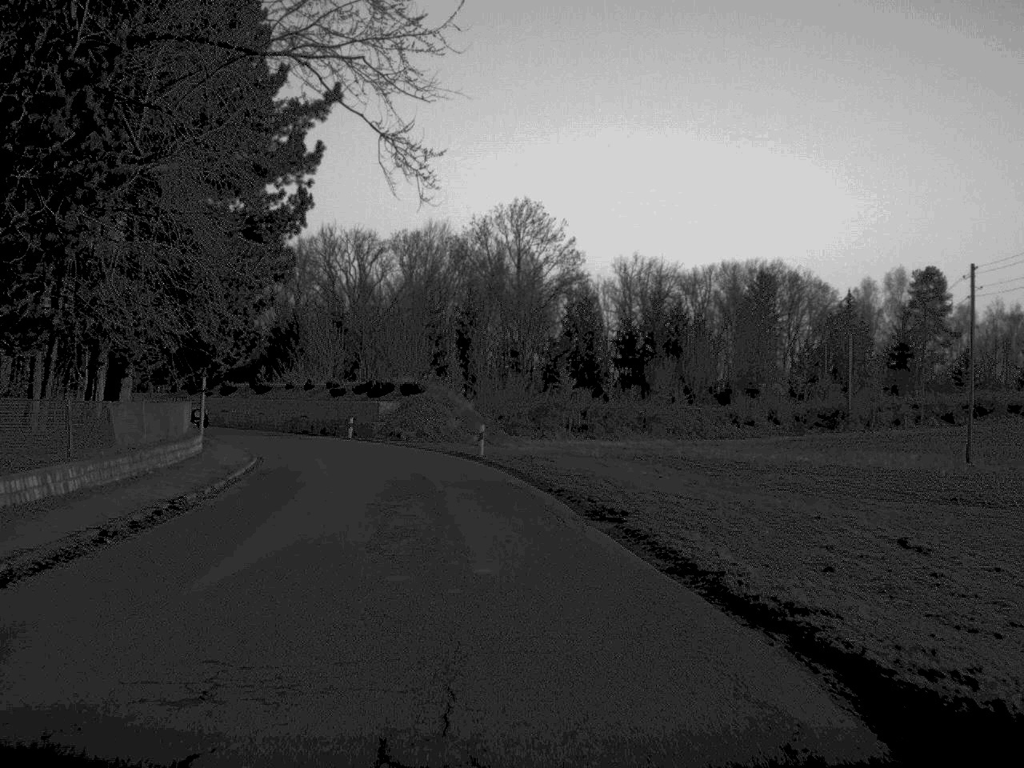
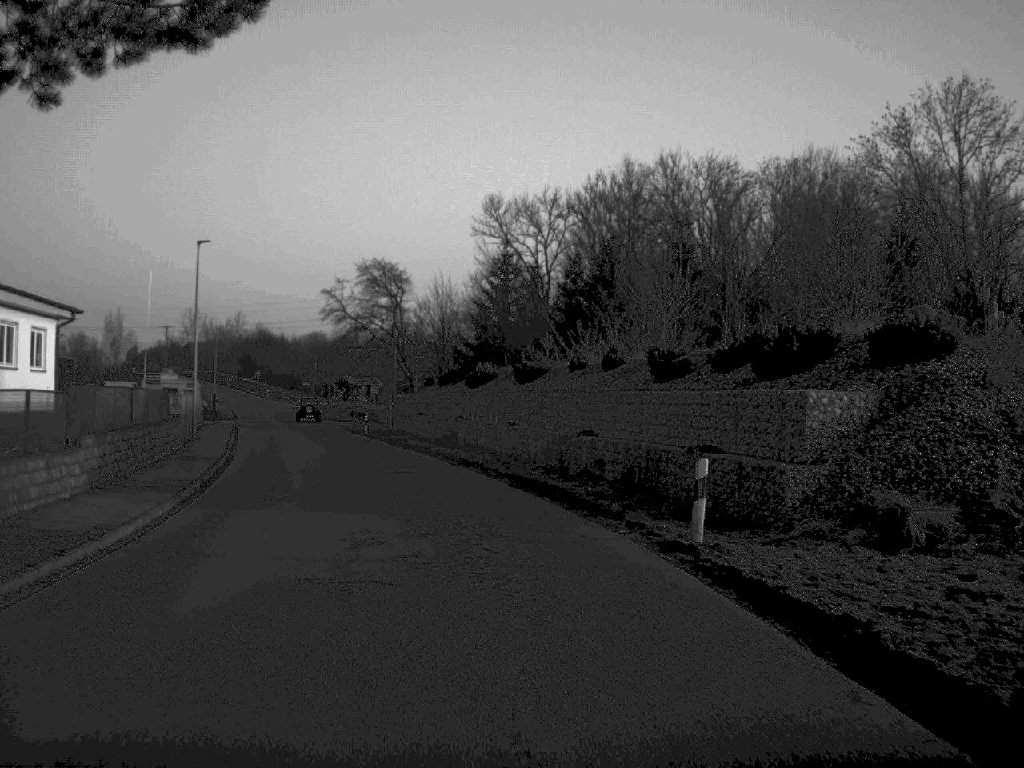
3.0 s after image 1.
(-5.7, +45.4) m; -16°
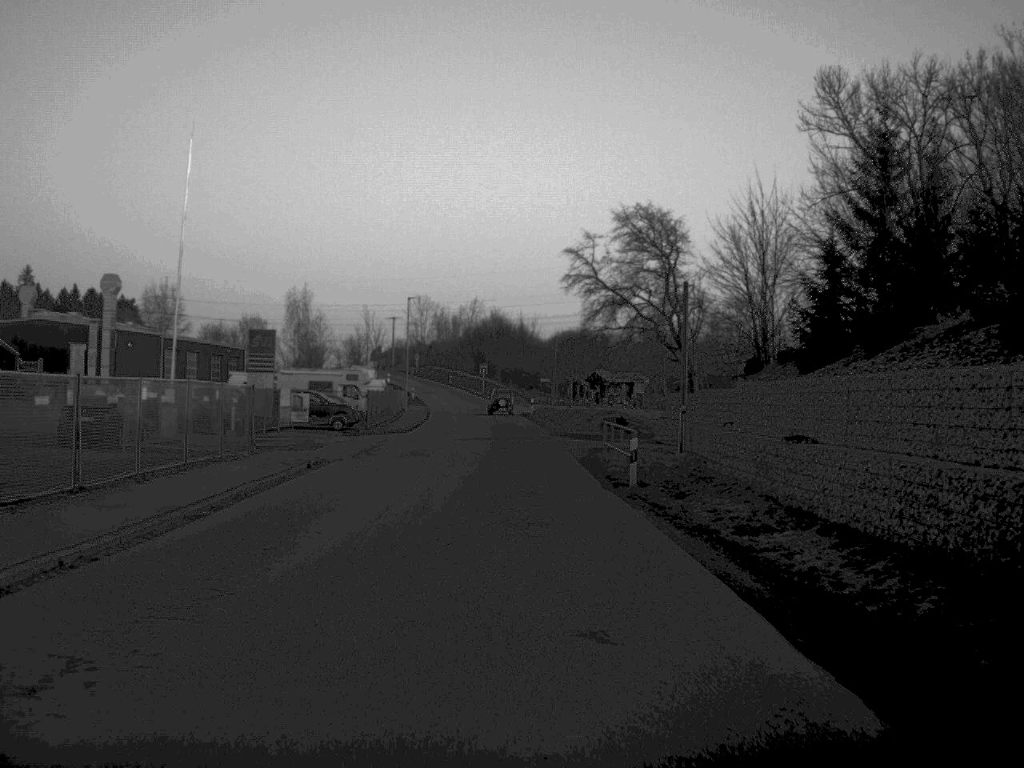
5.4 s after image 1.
(-4.7, +39.3) m; -11°
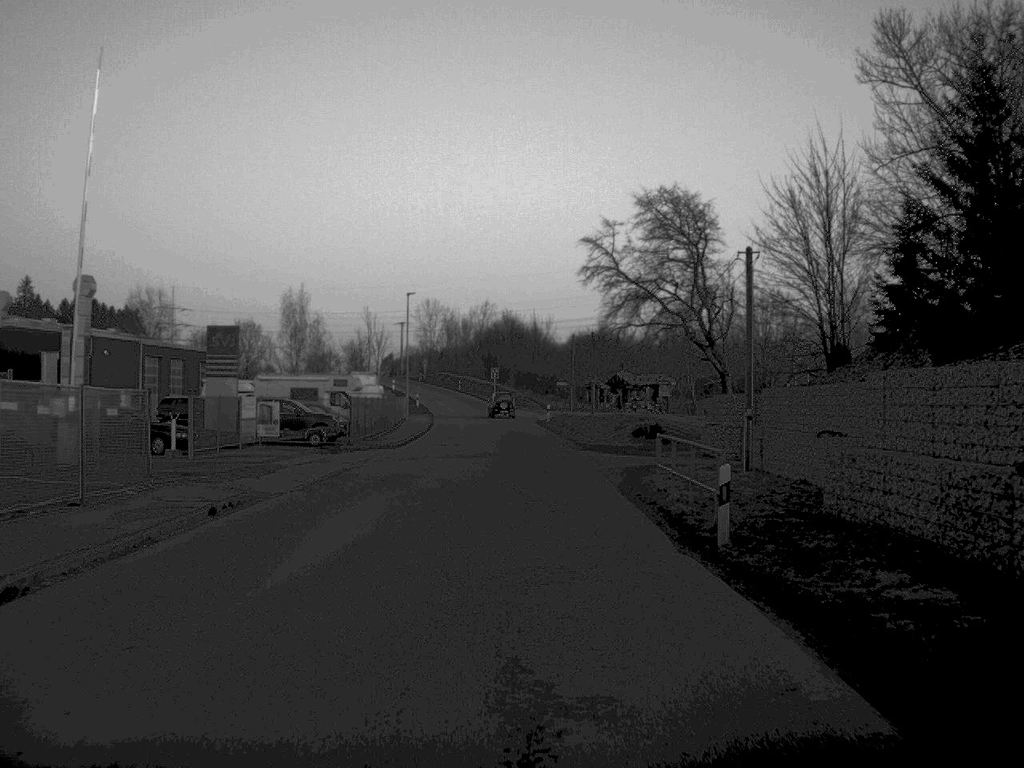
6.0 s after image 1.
(-0.1, +9.6) m; -1°
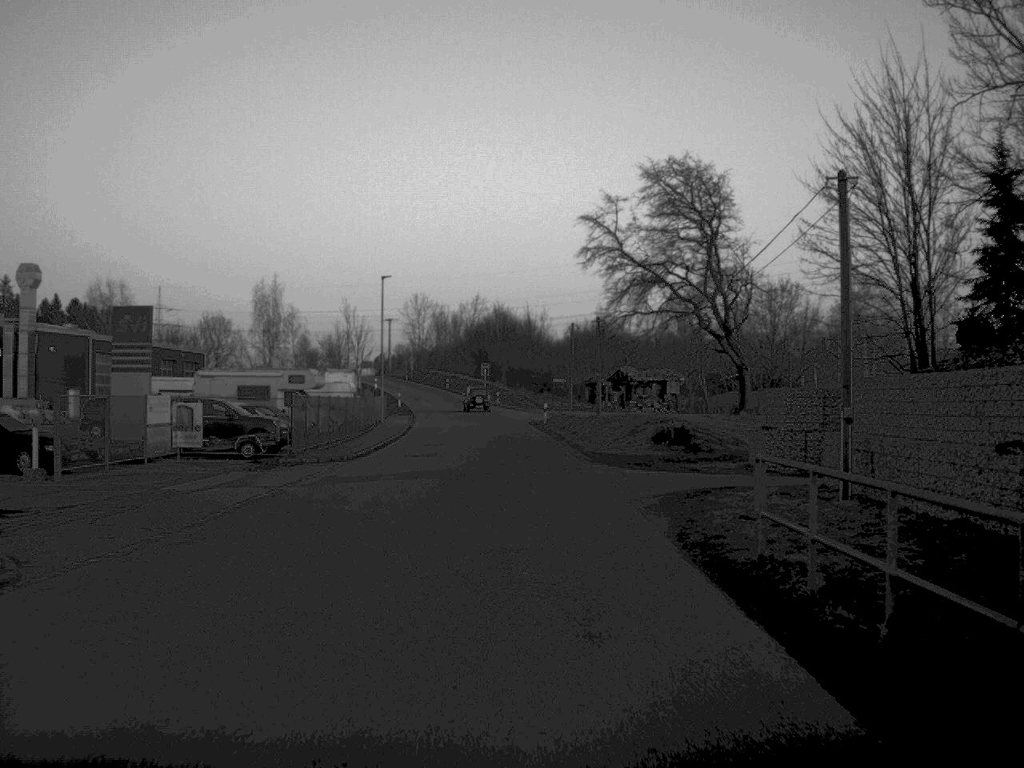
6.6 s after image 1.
(0.0, +10.1) m; 0°
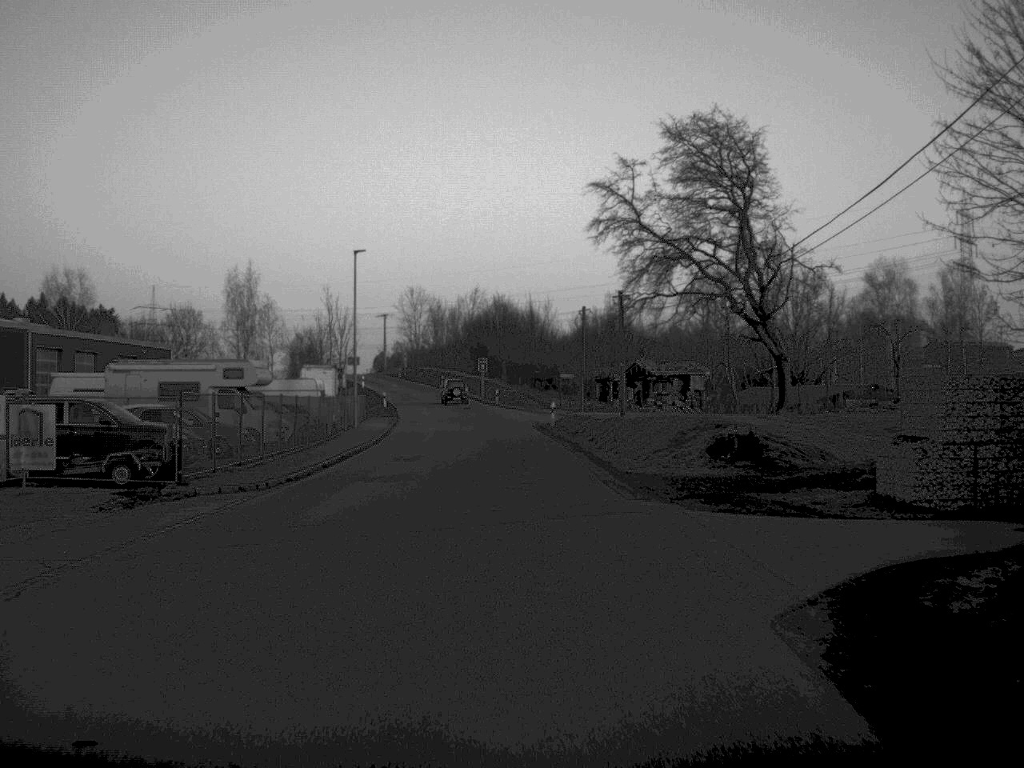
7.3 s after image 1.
(0.0, +11.5) m; 0°
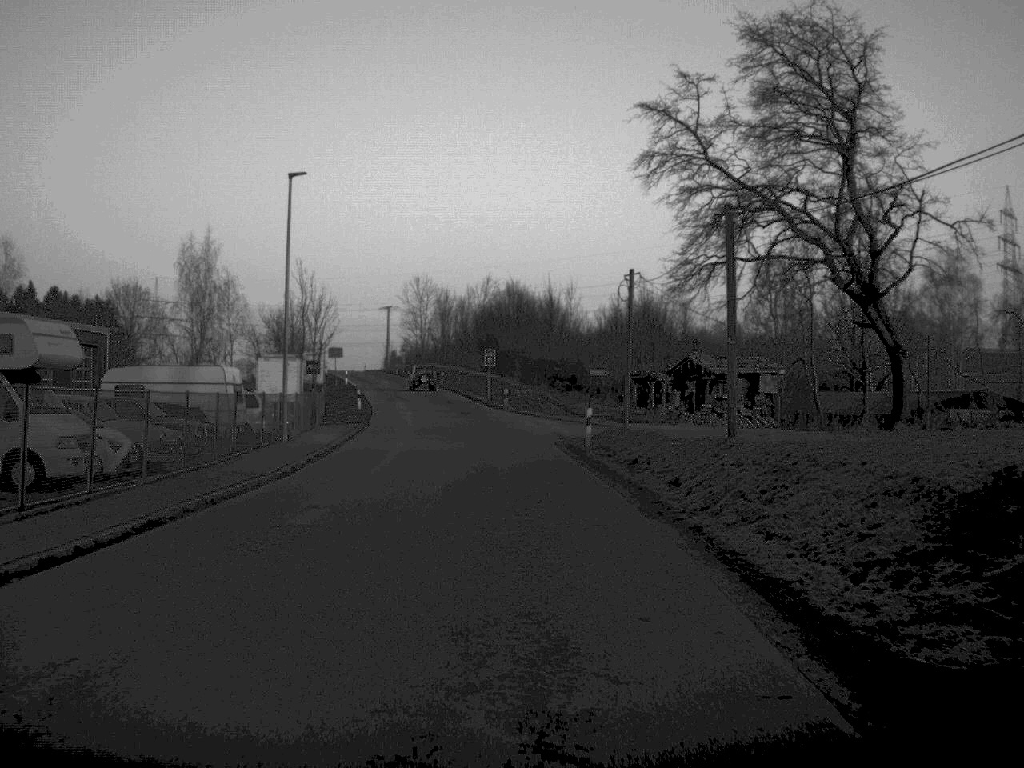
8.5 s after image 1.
(-0.1, +19.2) m; -1°
